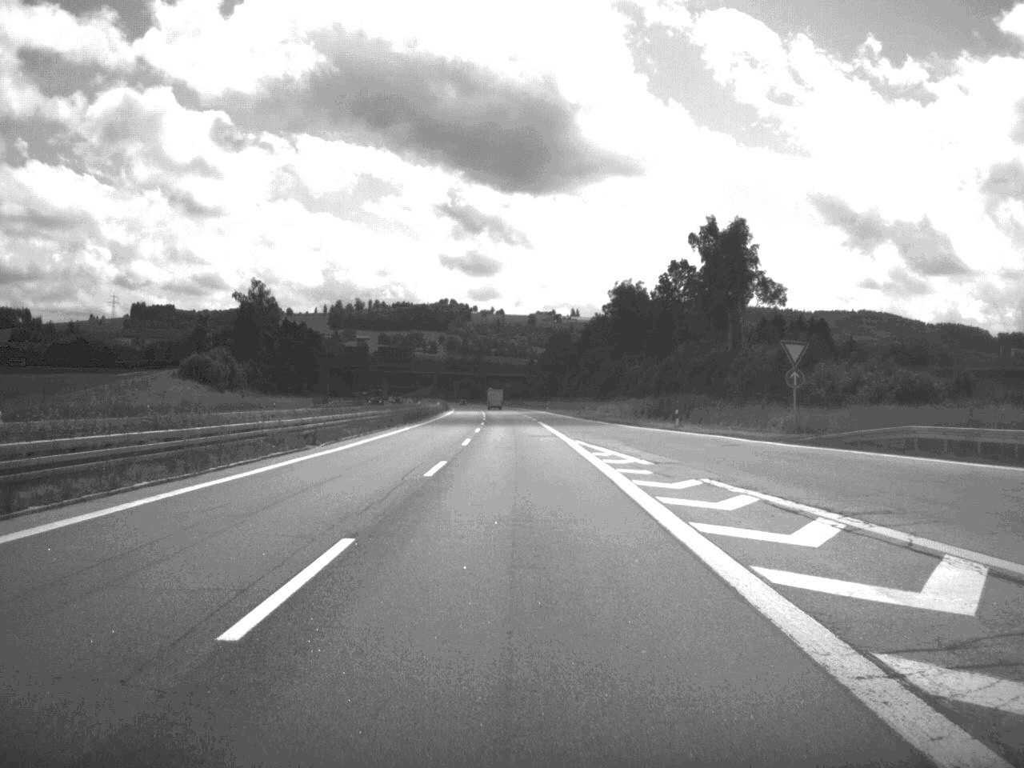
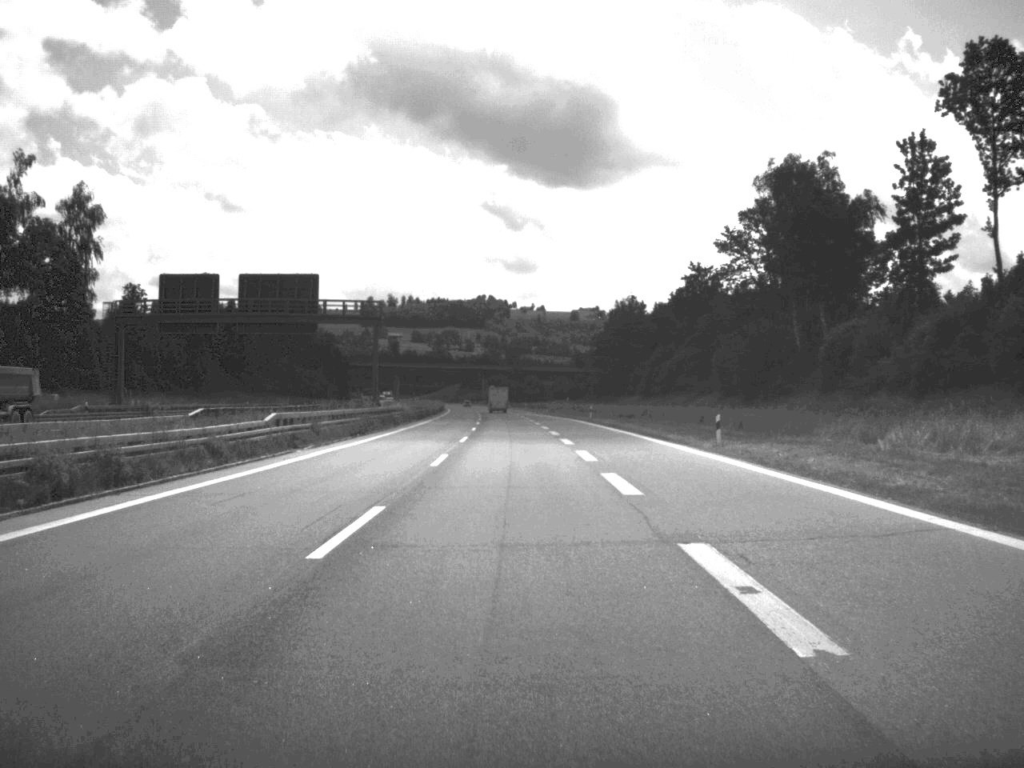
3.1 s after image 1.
(-2.1, +120.5) m; -2°
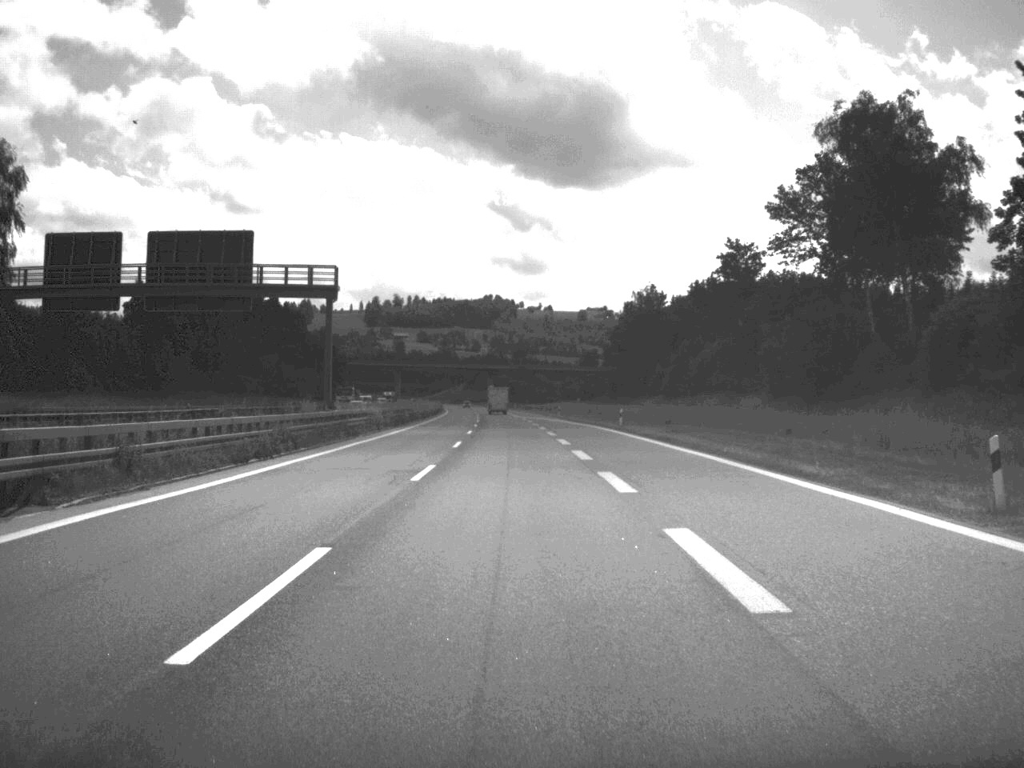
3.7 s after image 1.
(-0.1, +22.7) m; 0°
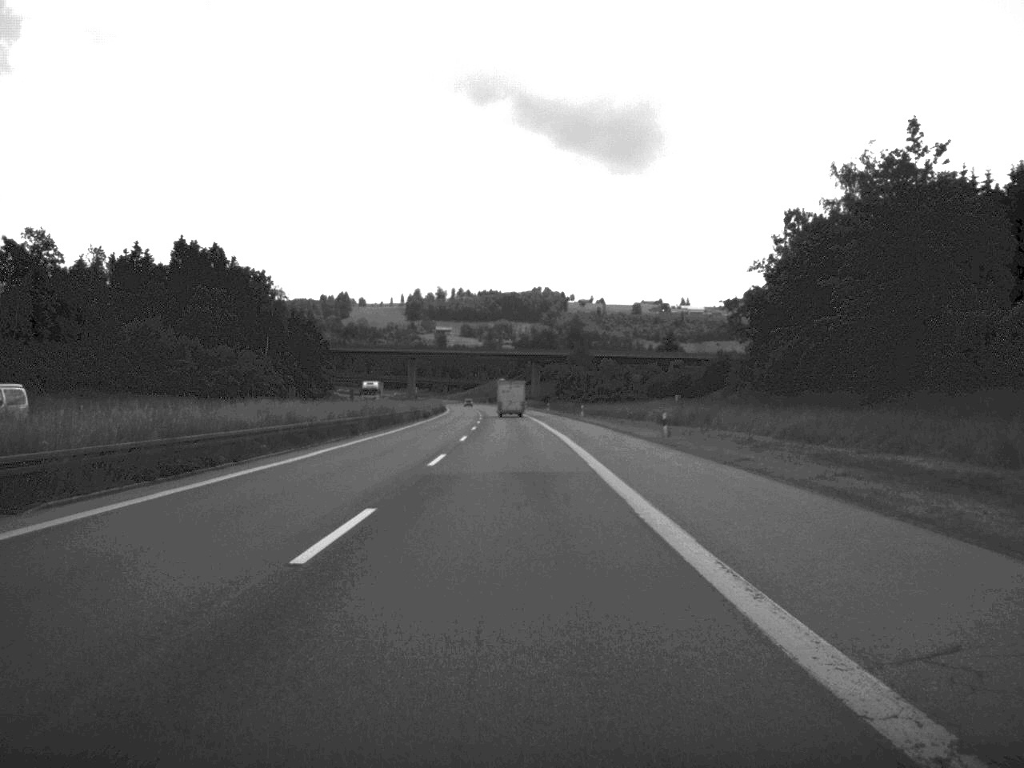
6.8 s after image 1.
(-2.6, +120.0) m; -3°
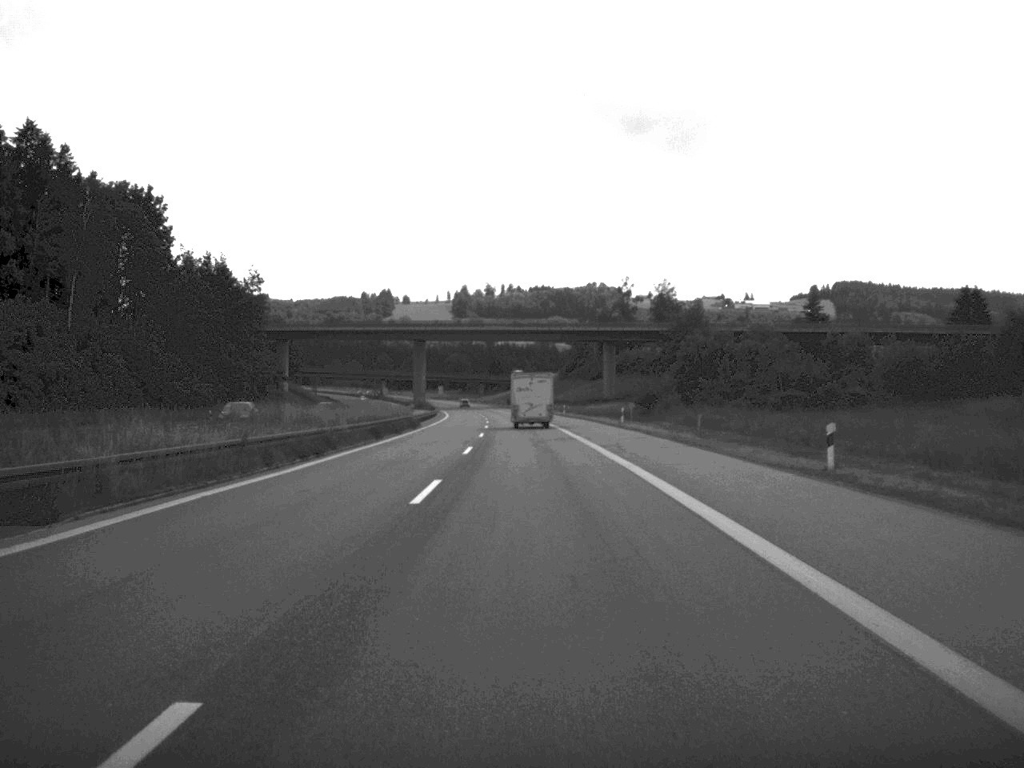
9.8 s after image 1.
(-2.7, +119.1) m; -3°
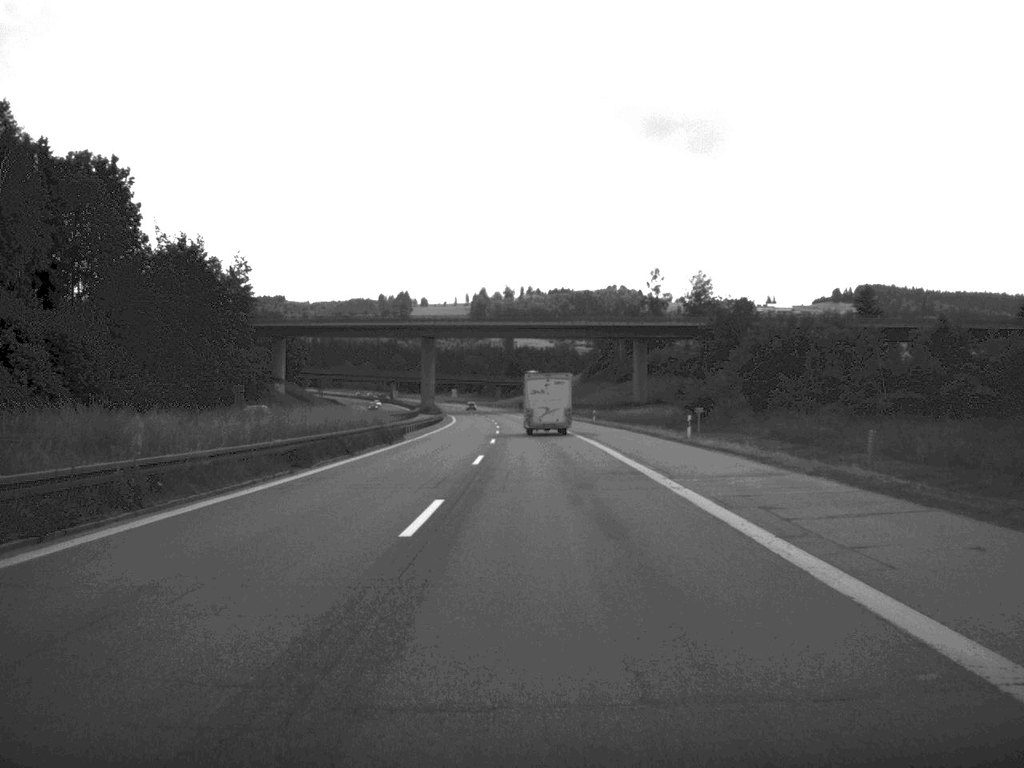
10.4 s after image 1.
(-0.2, +22.9) m; -1°
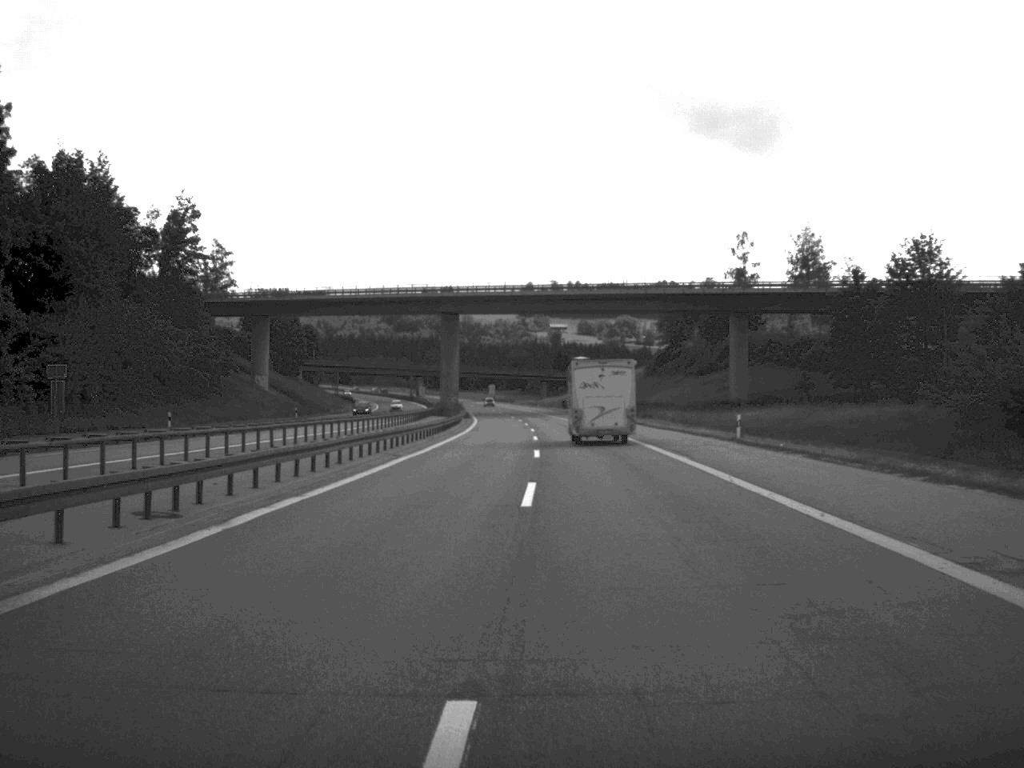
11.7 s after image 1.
(-1.0, +51.9) m; -2°
